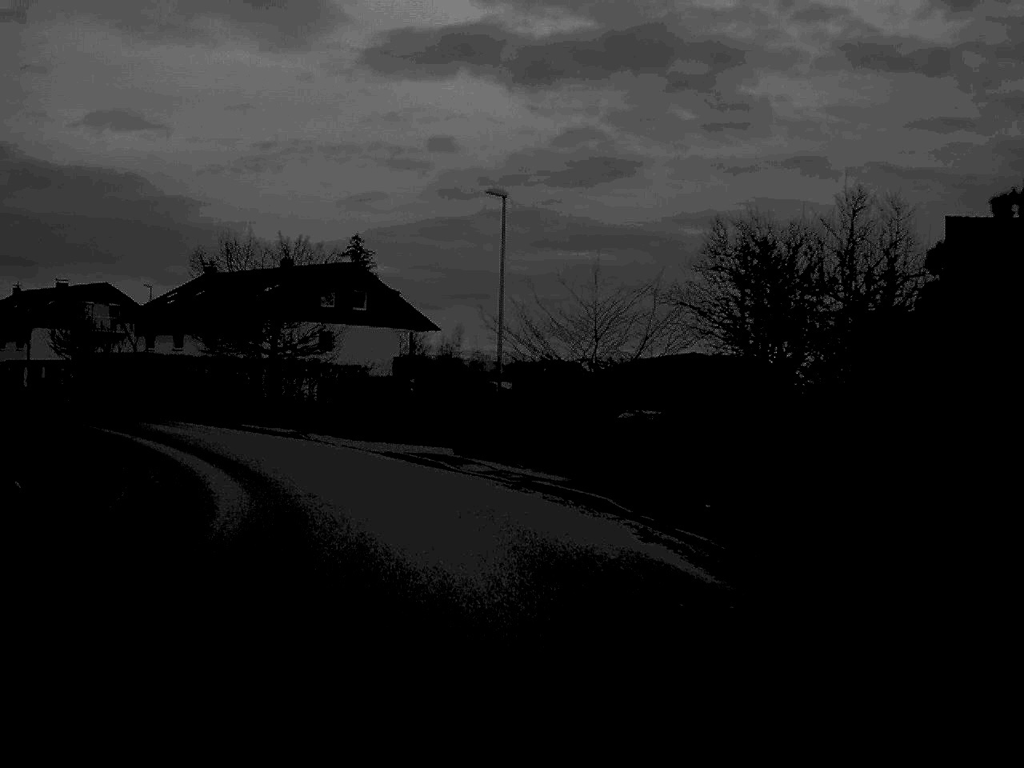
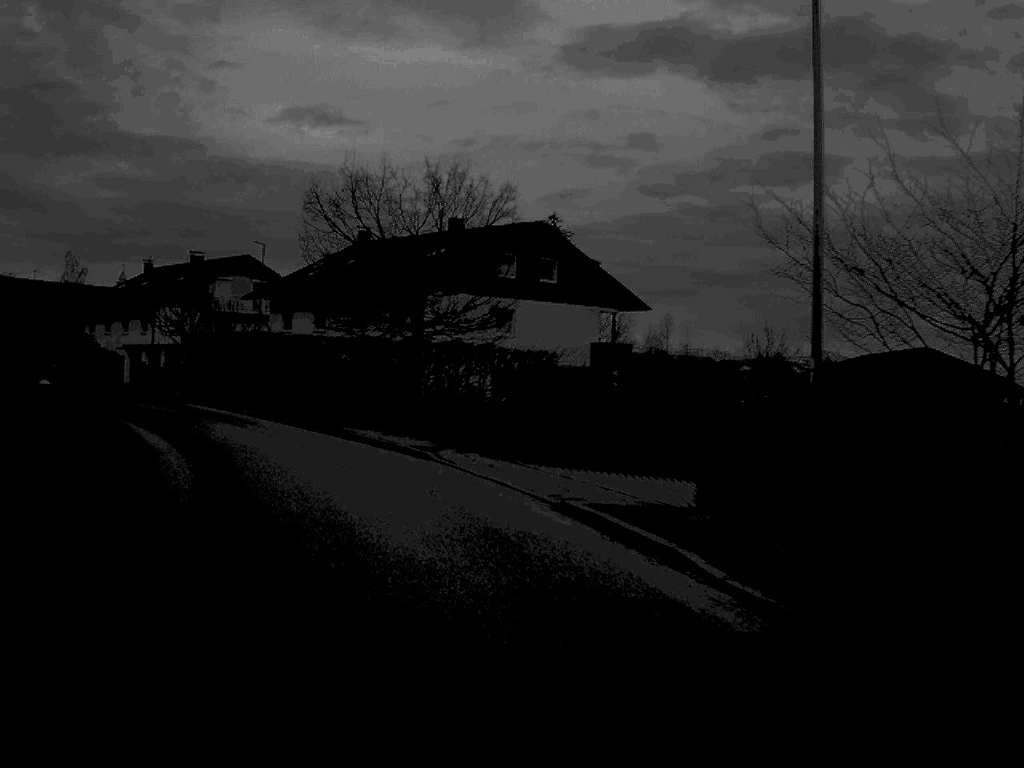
(-1.2, +16.4) m; -9°
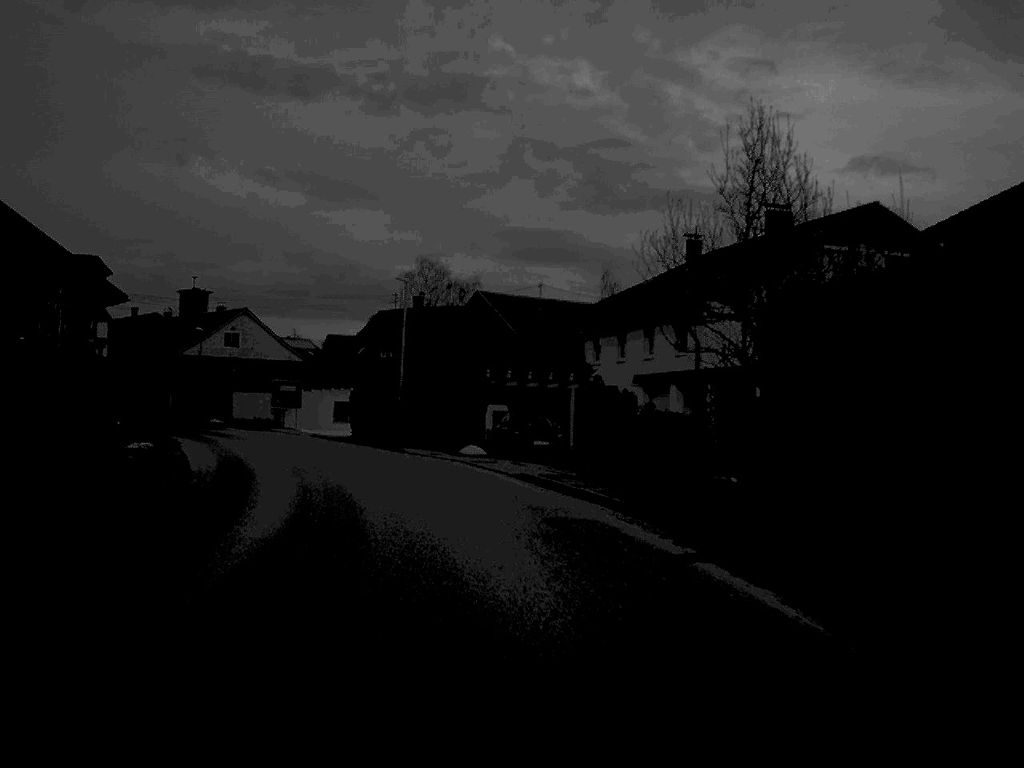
(-9.7, +39.0) m; -26°
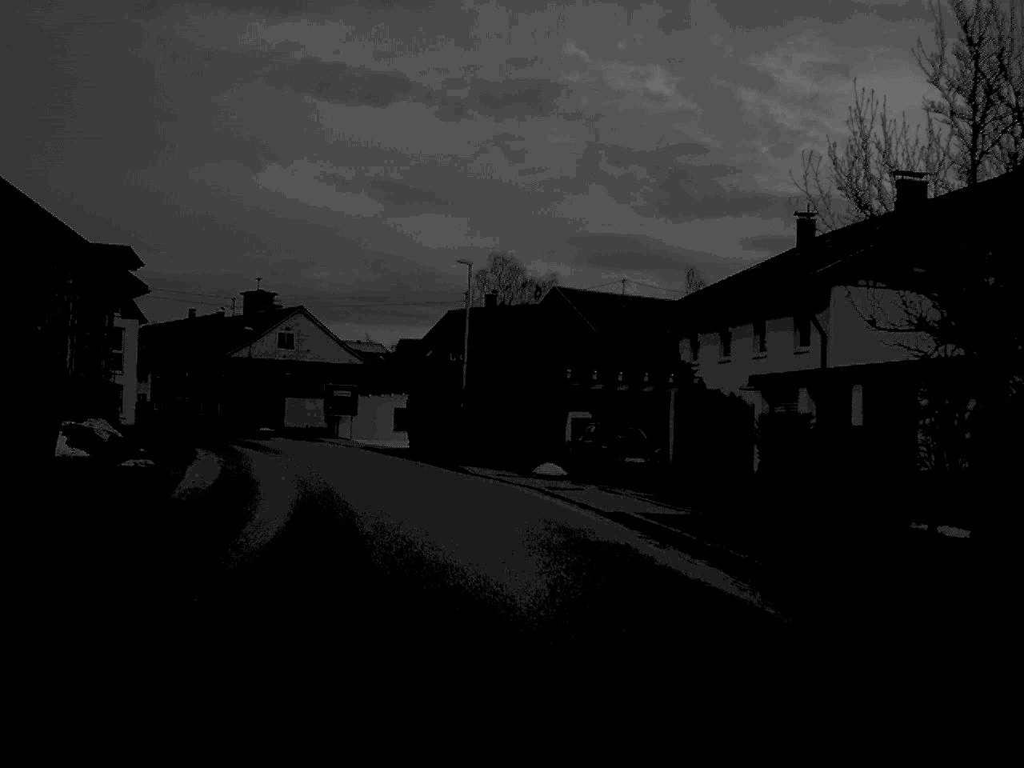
(-0.2, +7.7) m; -3°
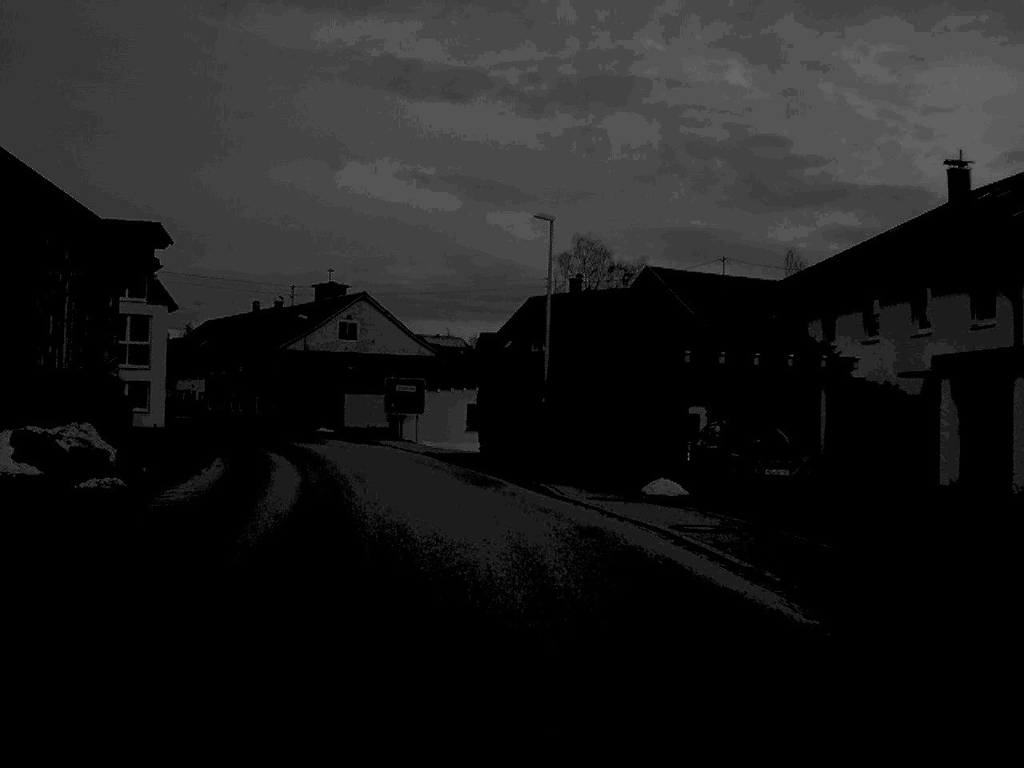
(-0.3, +8.6) m; -4°
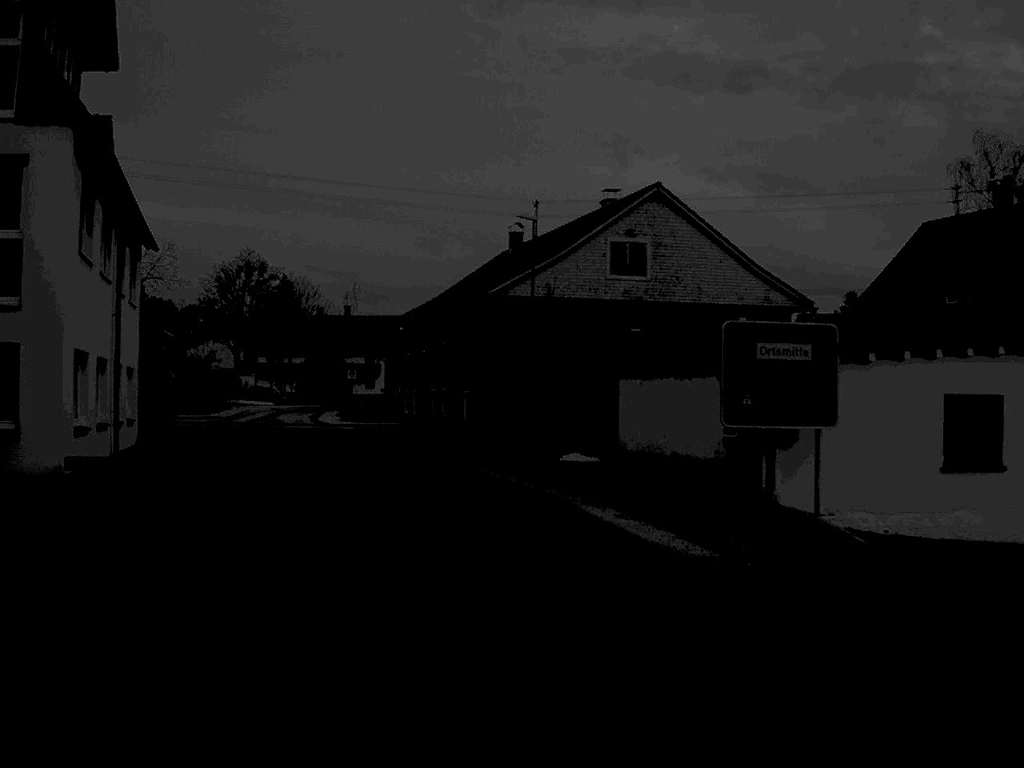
(-4.1, +35.9) m; -13°
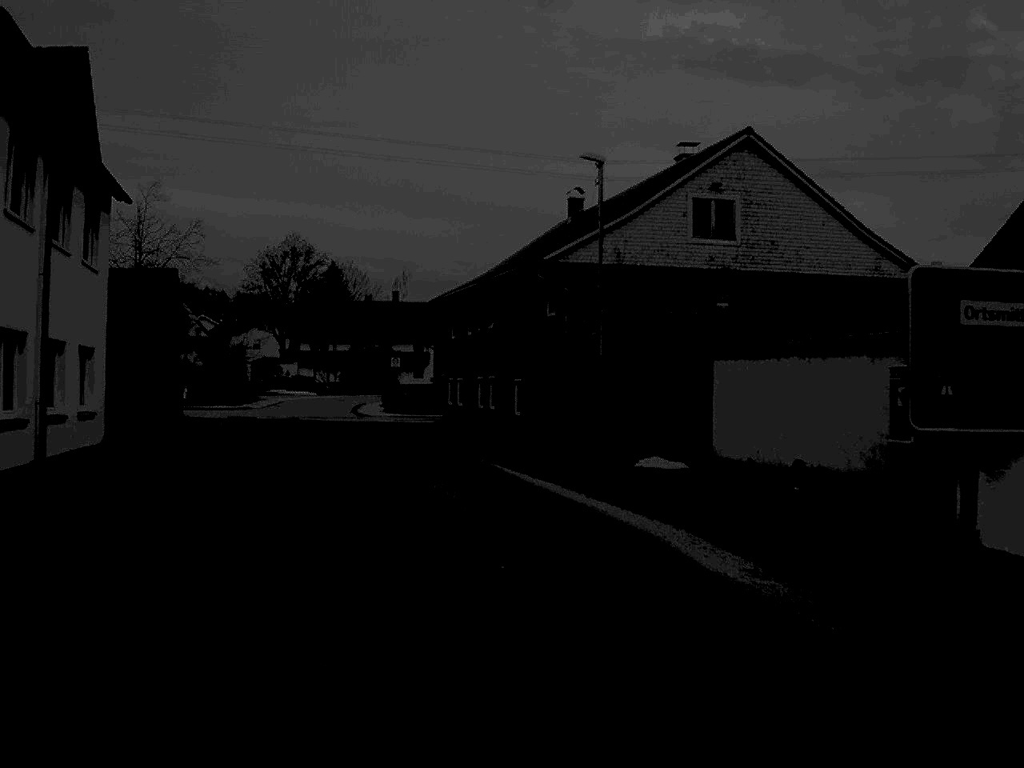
(-0.1, +6.7) m; -2°
